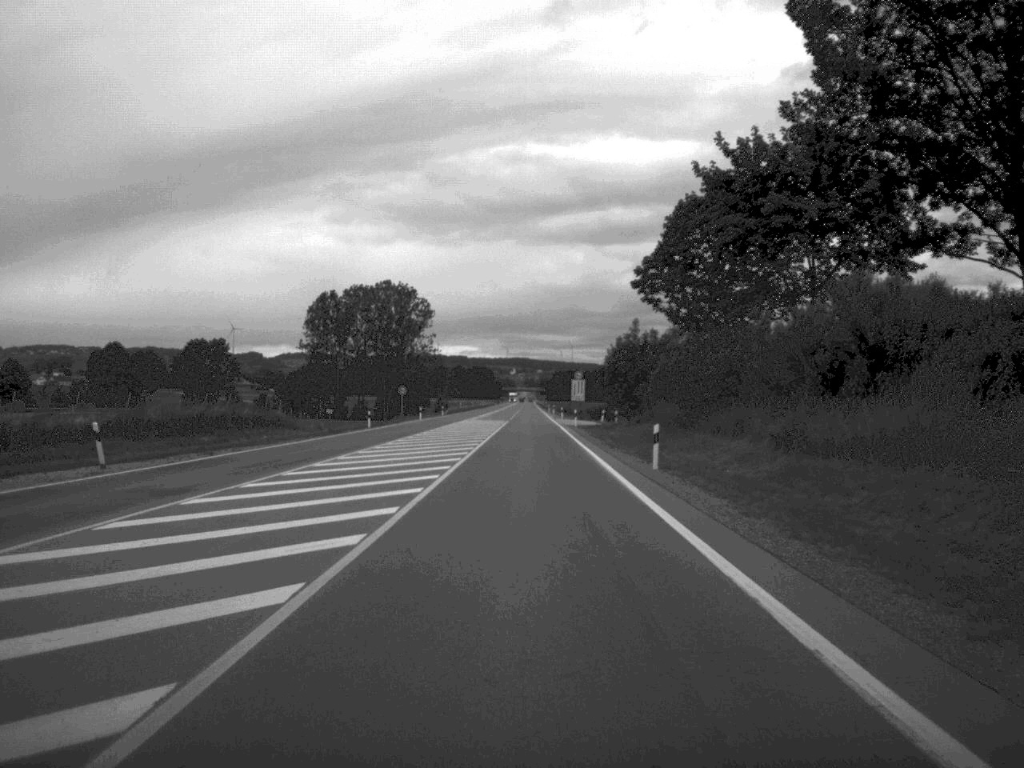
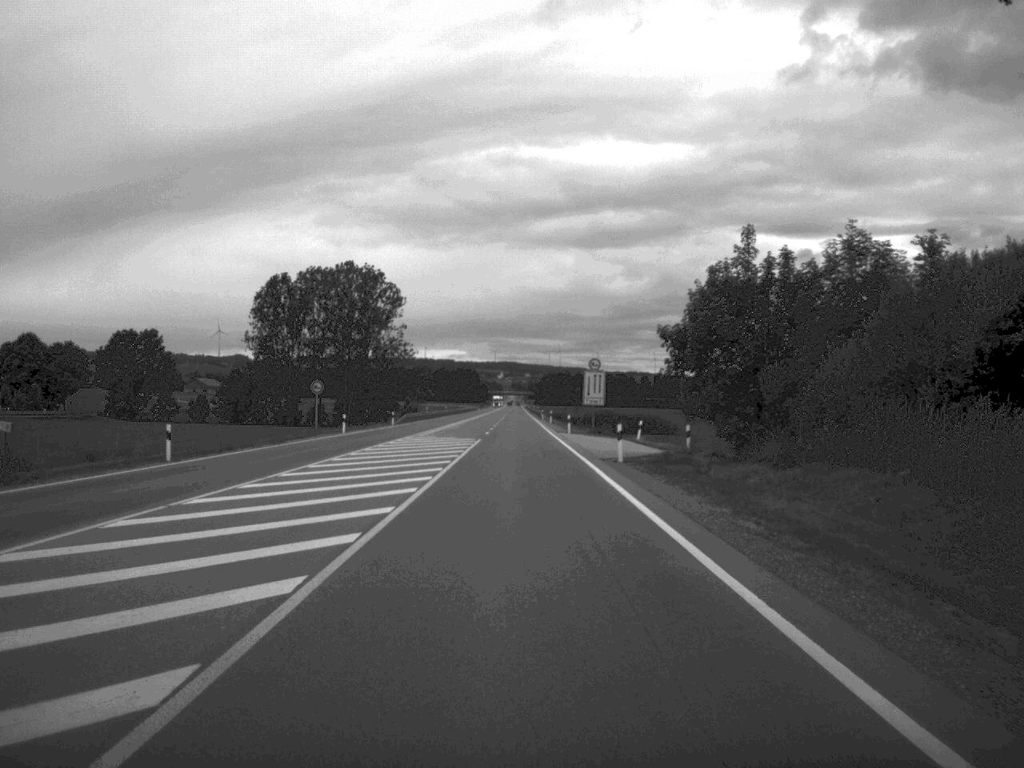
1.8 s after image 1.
(+0.1, +43.9) m; 0°
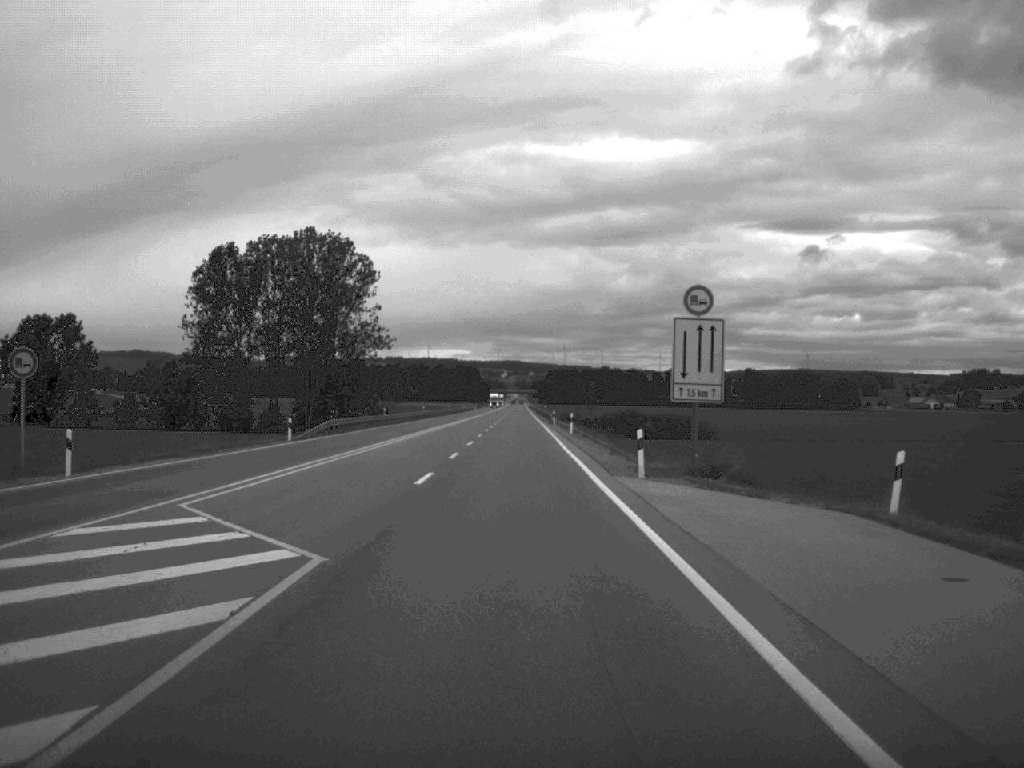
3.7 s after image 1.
(0.0, +46.3) m; 0°
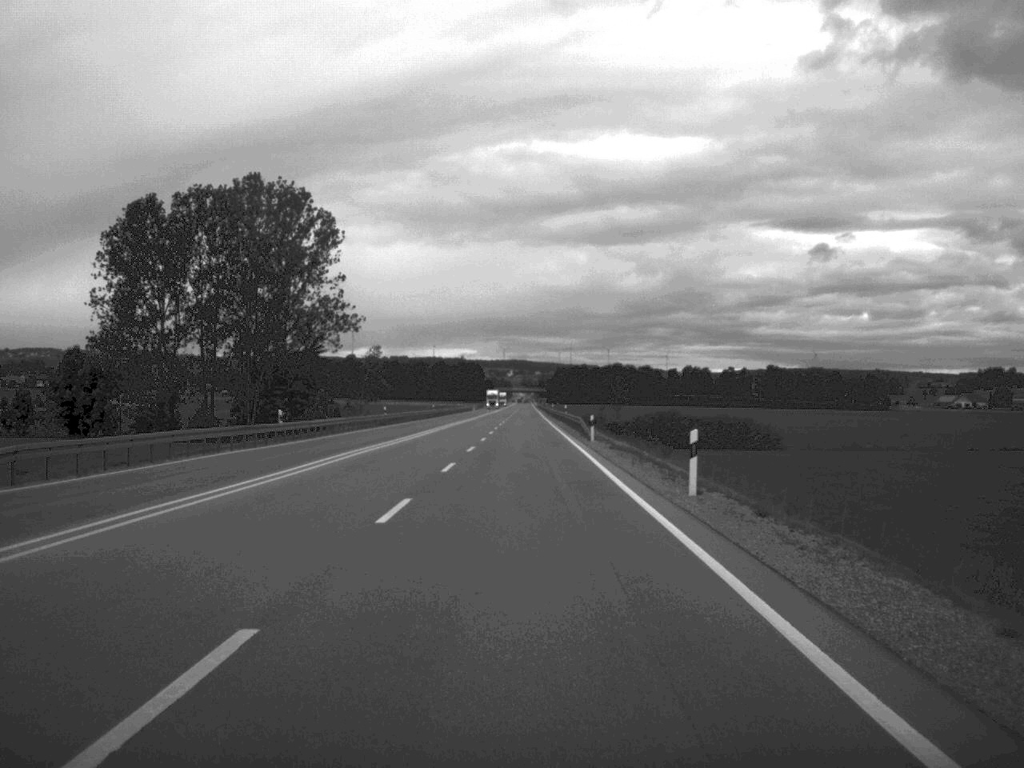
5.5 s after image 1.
(-0.3, +44.1) m; 0°
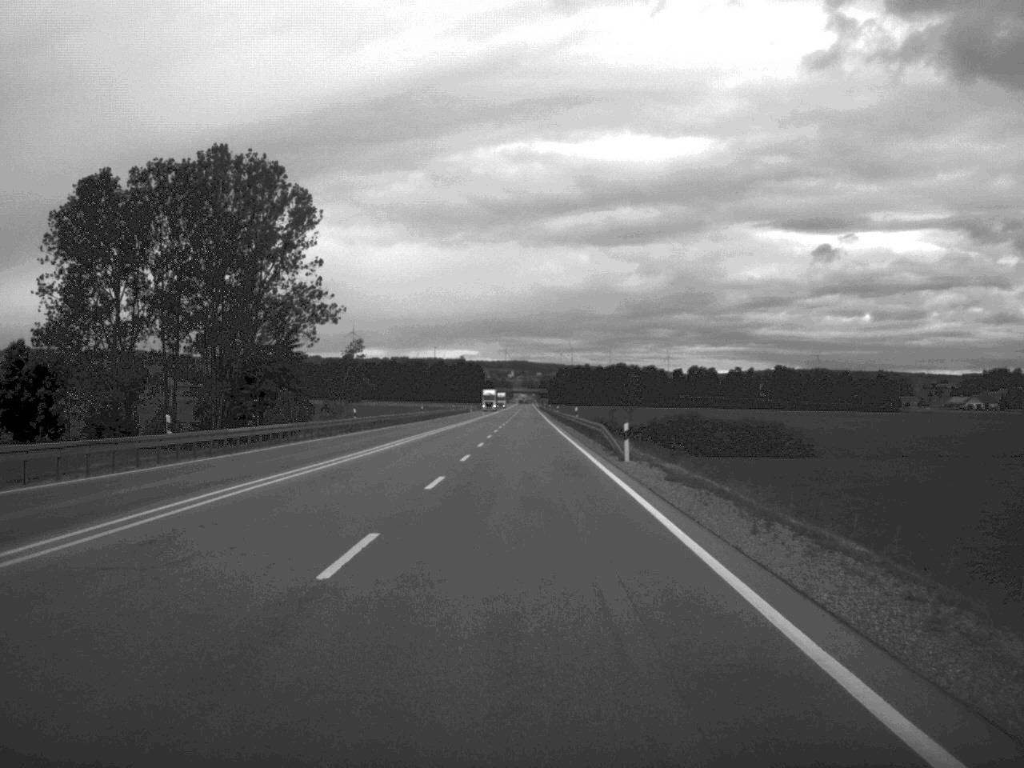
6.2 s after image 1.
(0.0, +17.2) m; 0°
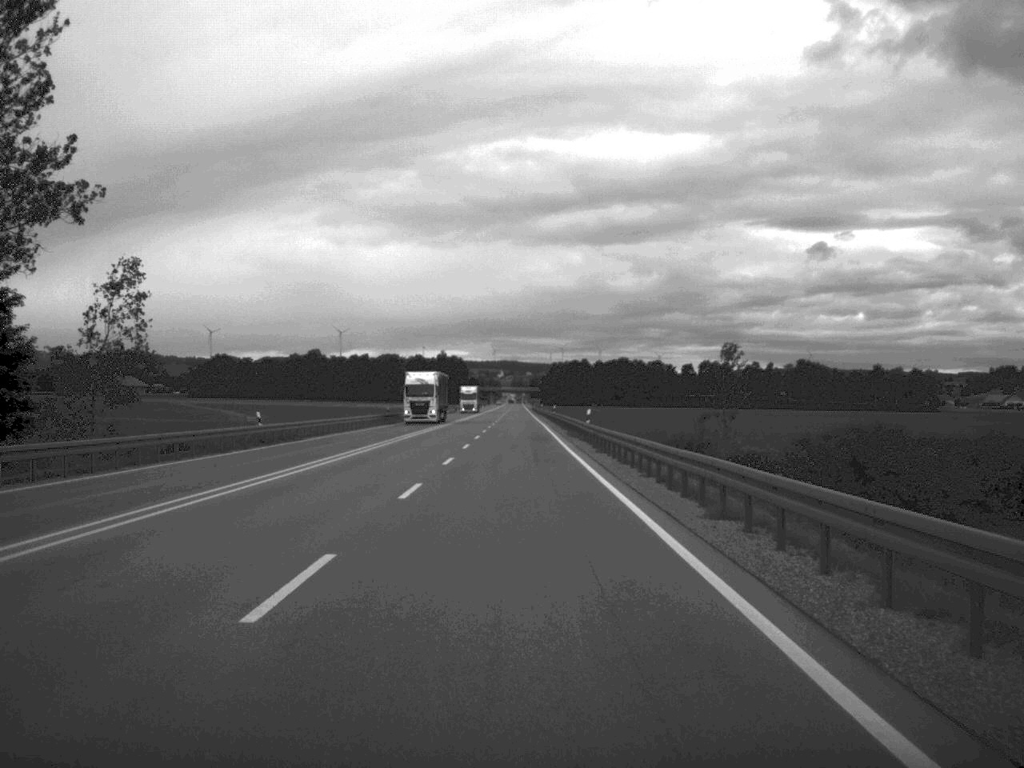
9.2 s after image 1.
(+0.2, +73.8) m; 0°
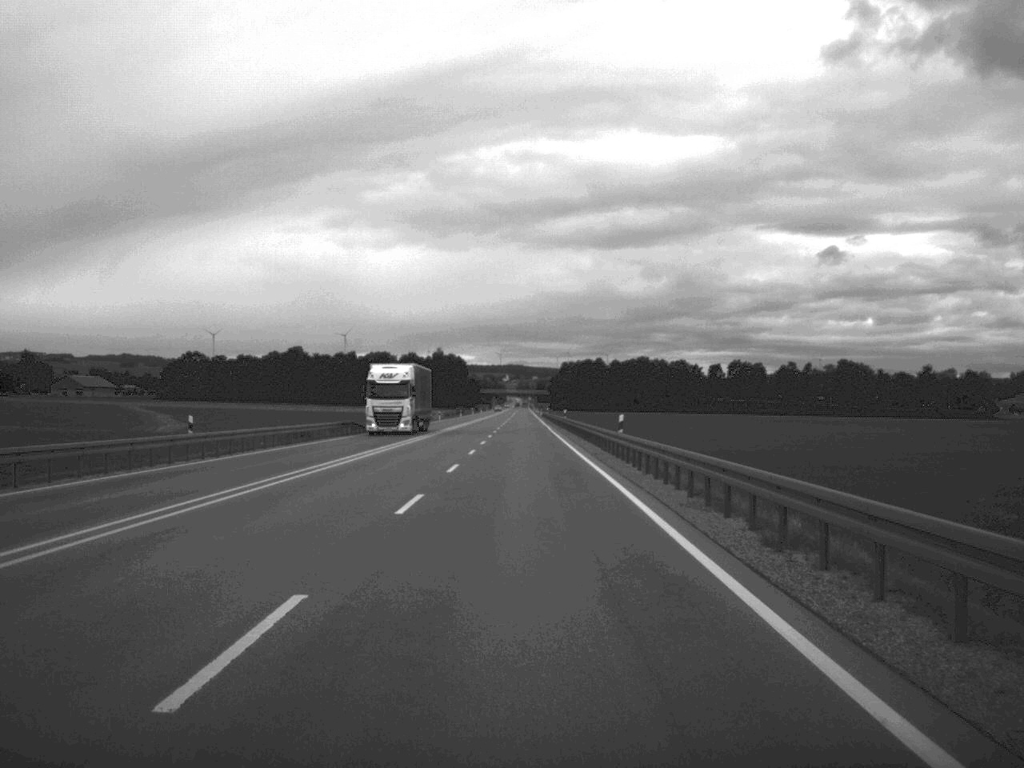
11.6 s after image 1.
(-0.5, +62.7) m; 0°
